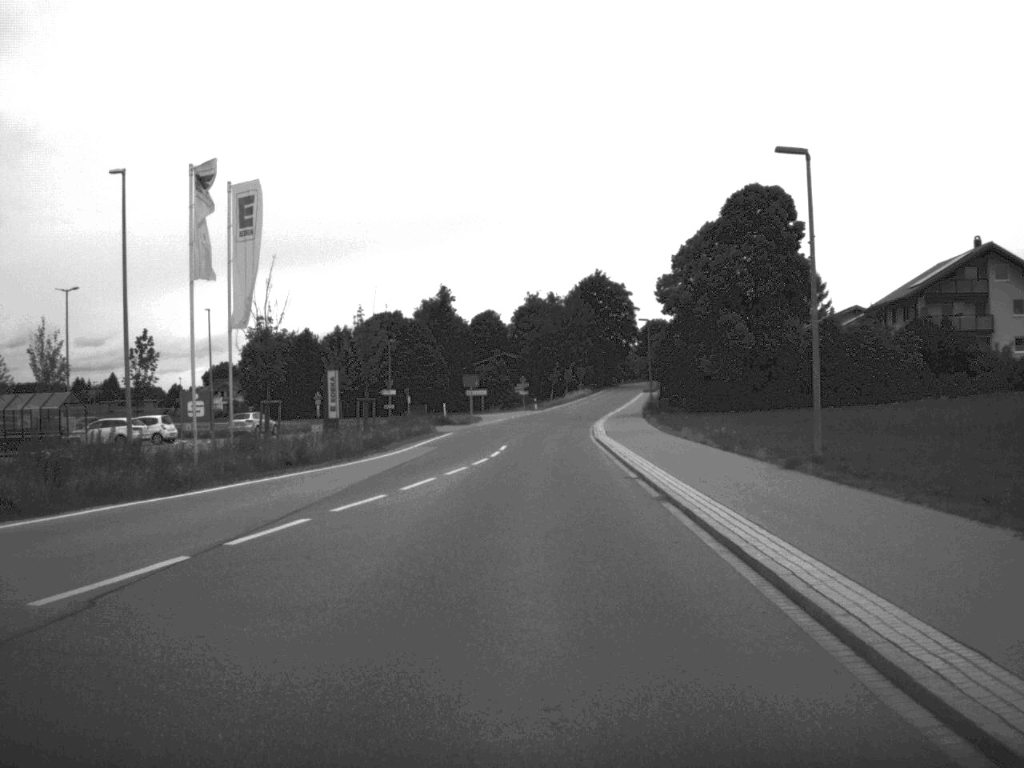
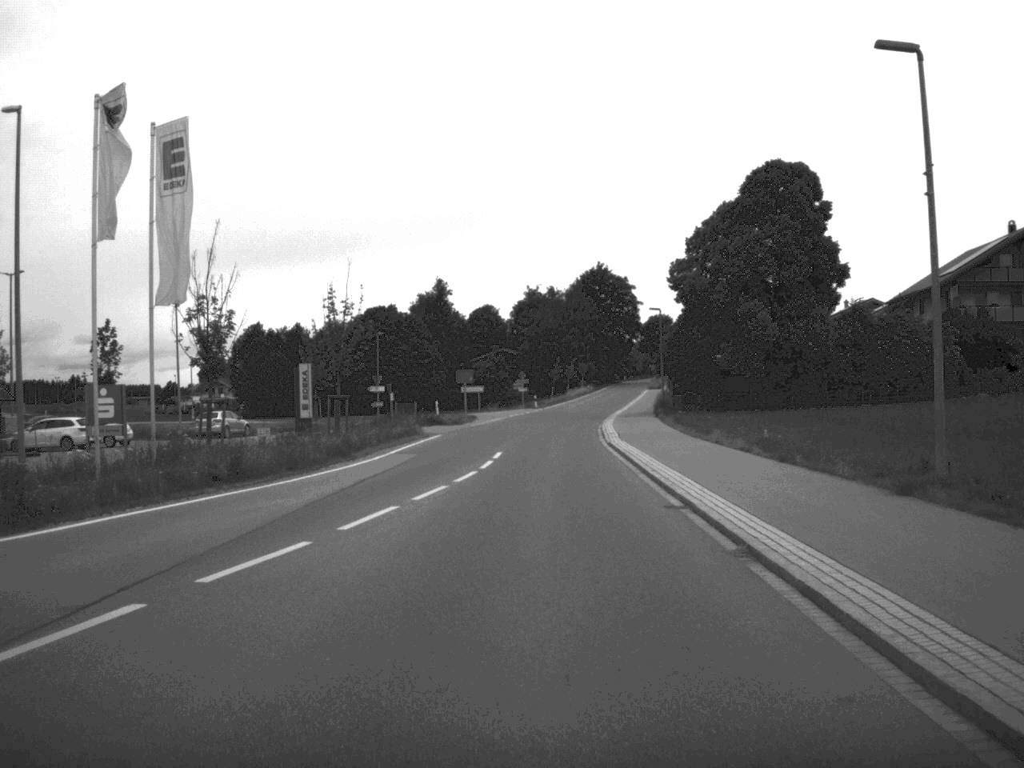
(0.0, +7.5) m; 0°
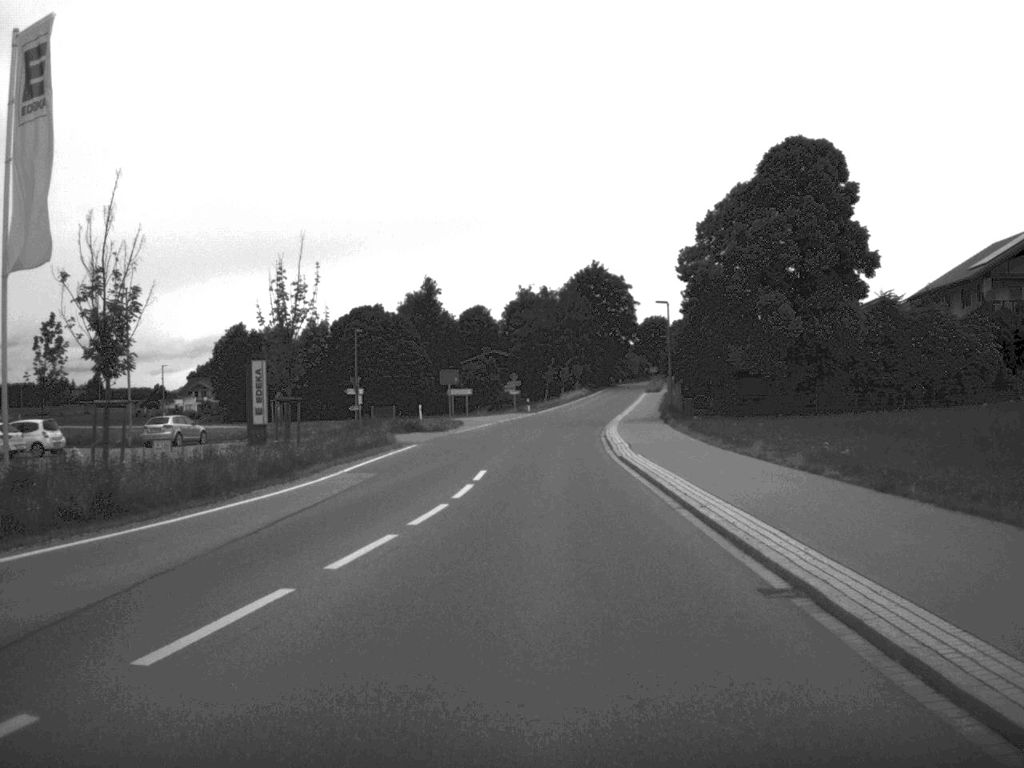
(0.0, +7.9) m; 0°
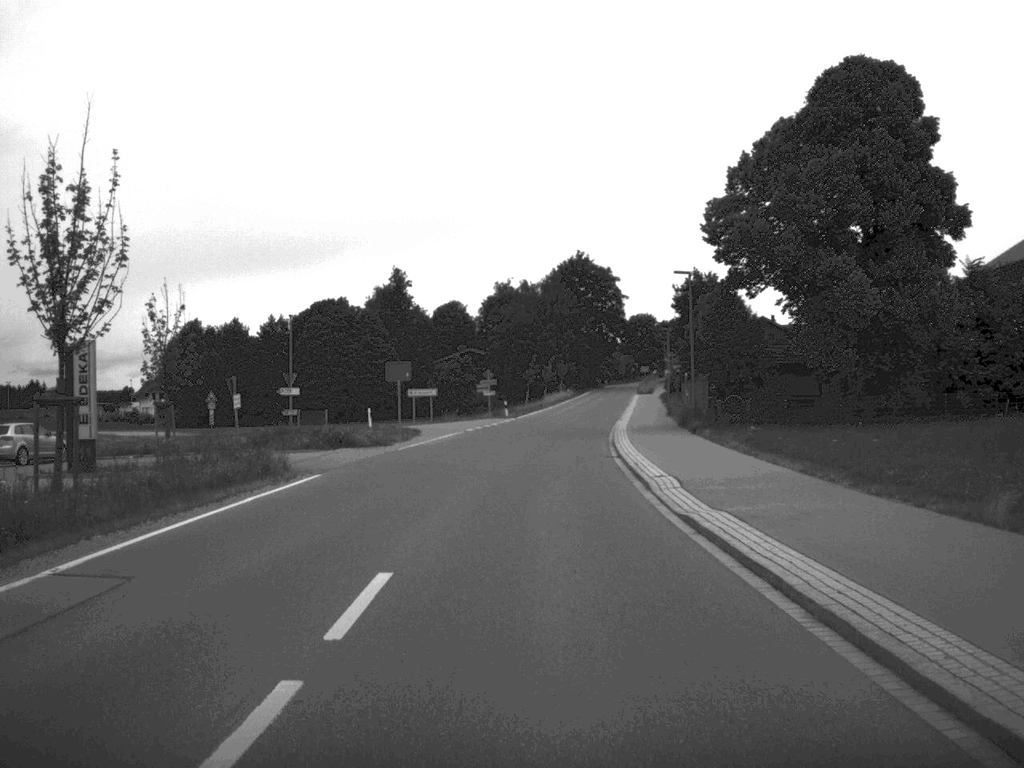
(+0.1, +16.6) m; +1°
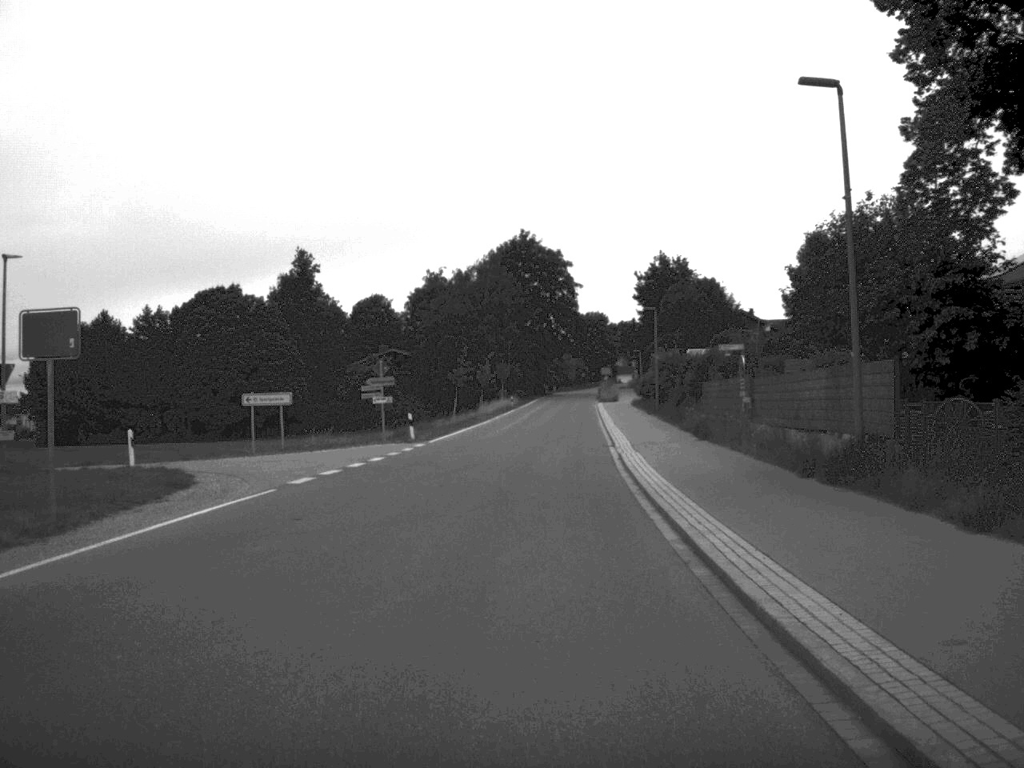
(+0.7, +31.7) m; +3°
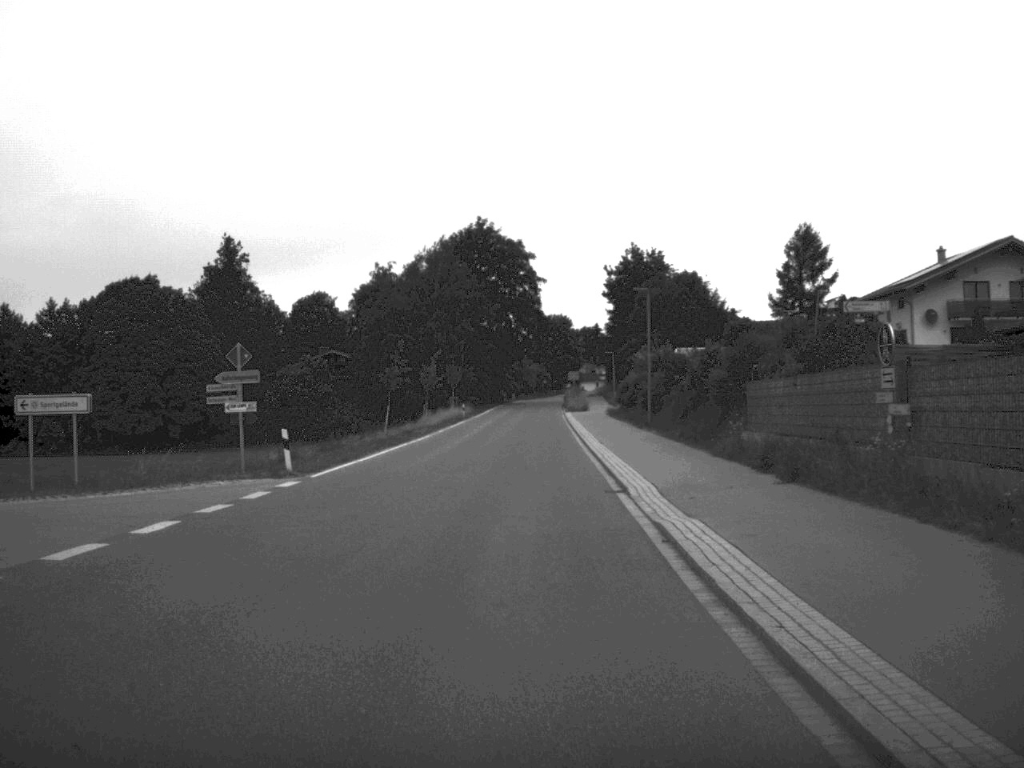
(+0.3, +17.4) m; +2°
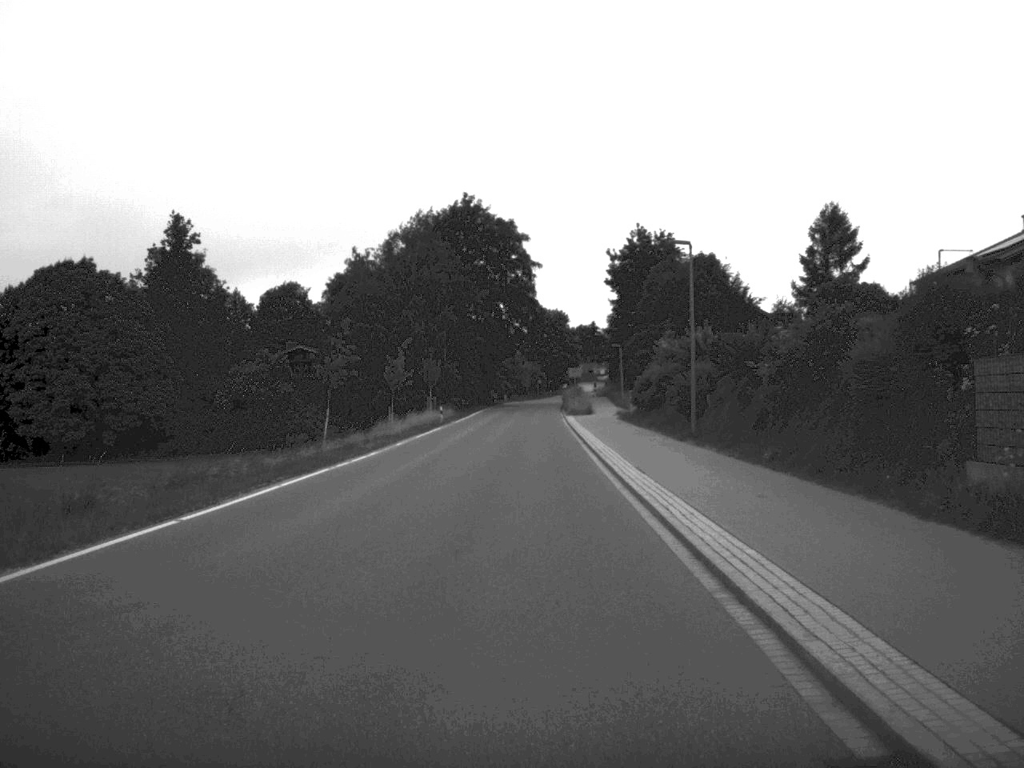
(+0.1, +16.8) m; 0°
